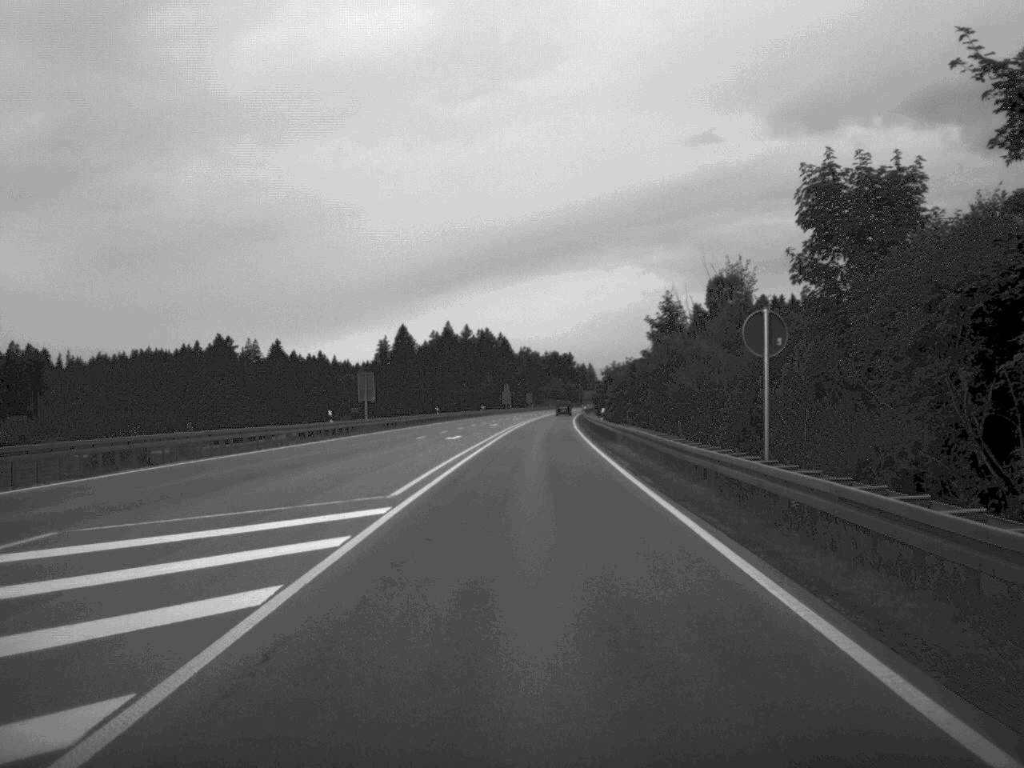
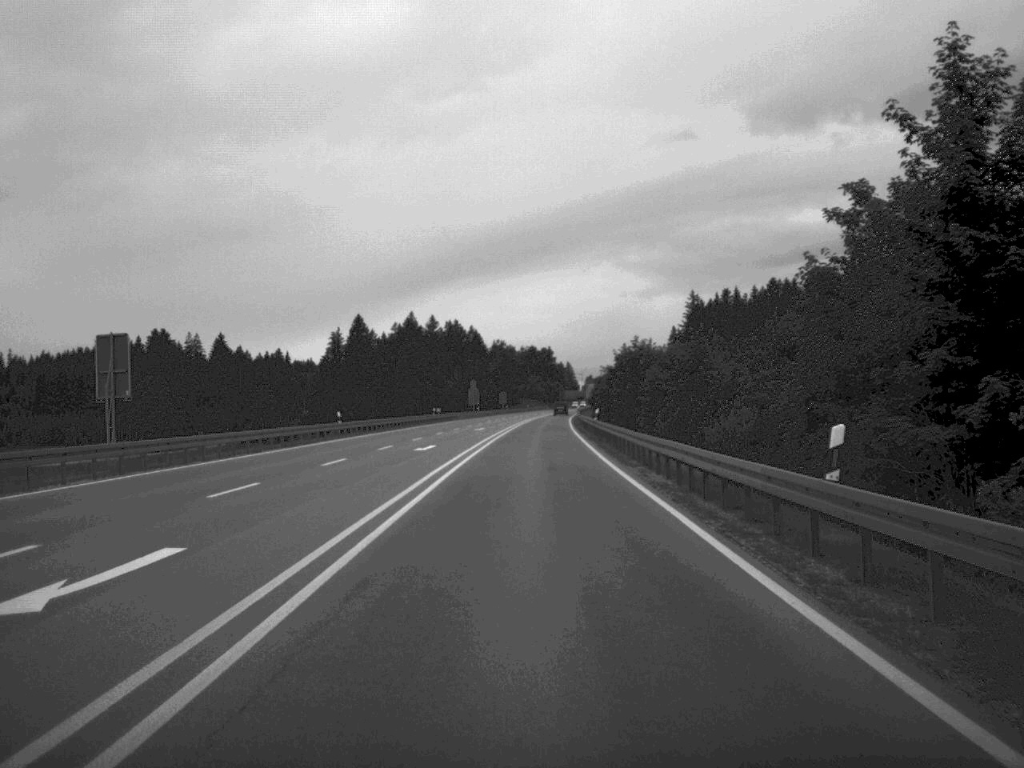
(+0.3, +47.8) m; +1°
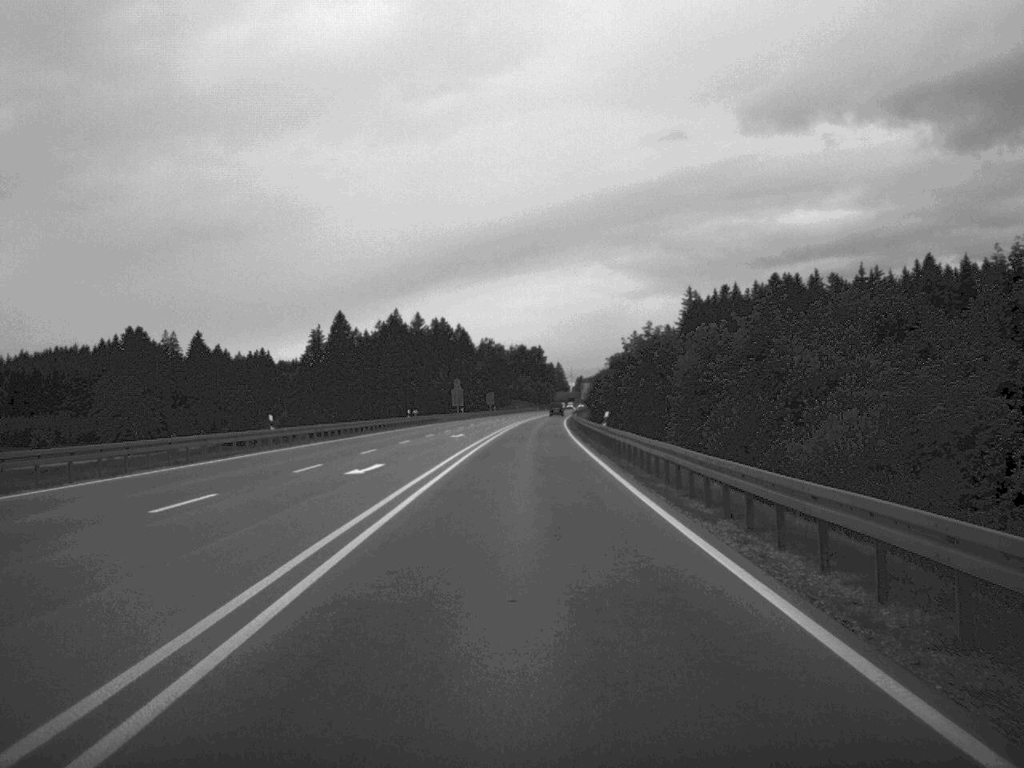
(+0.1, +14.9) m; 0°
